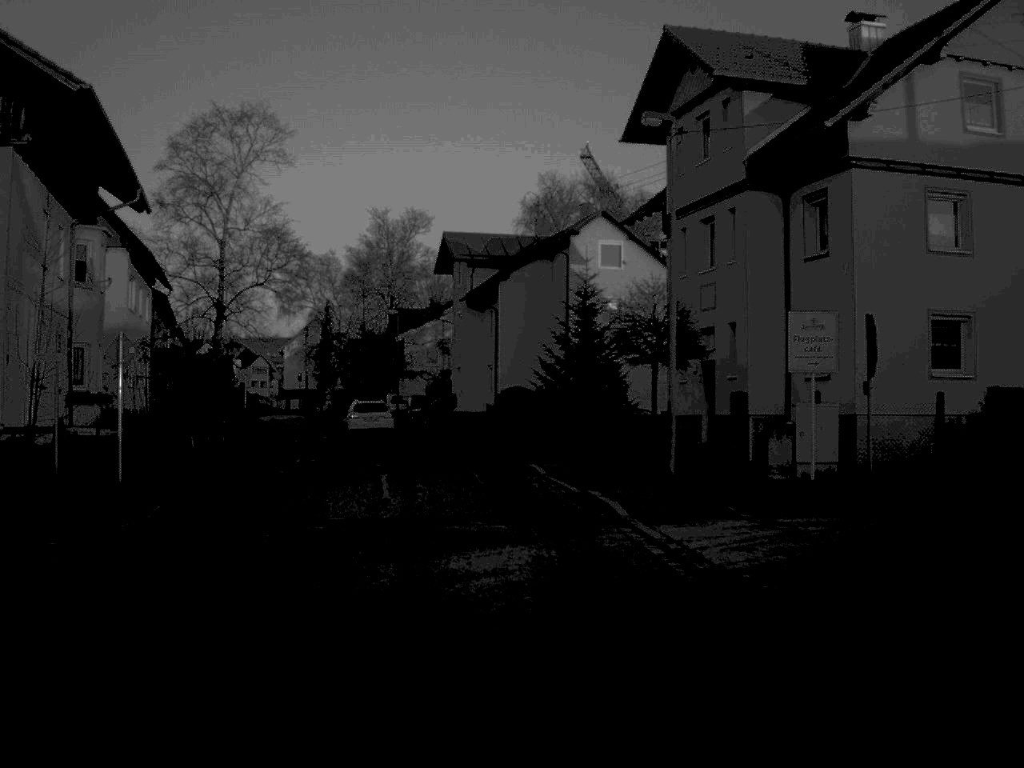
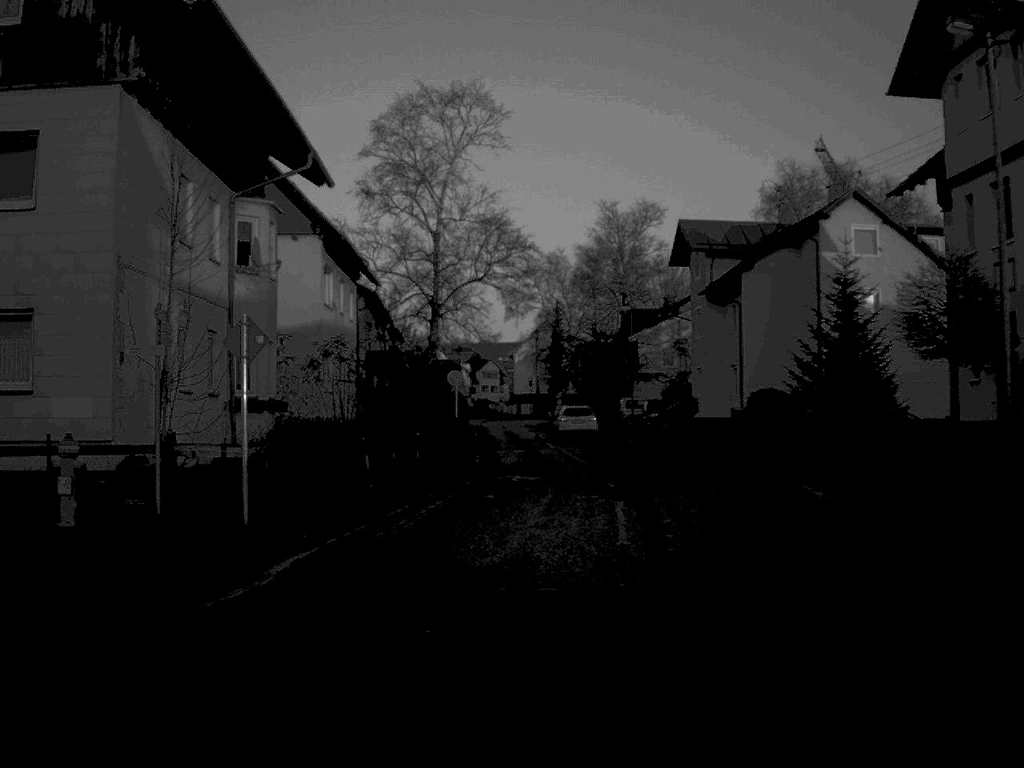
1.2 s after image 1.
(-0.3, +5.6) m; -11°
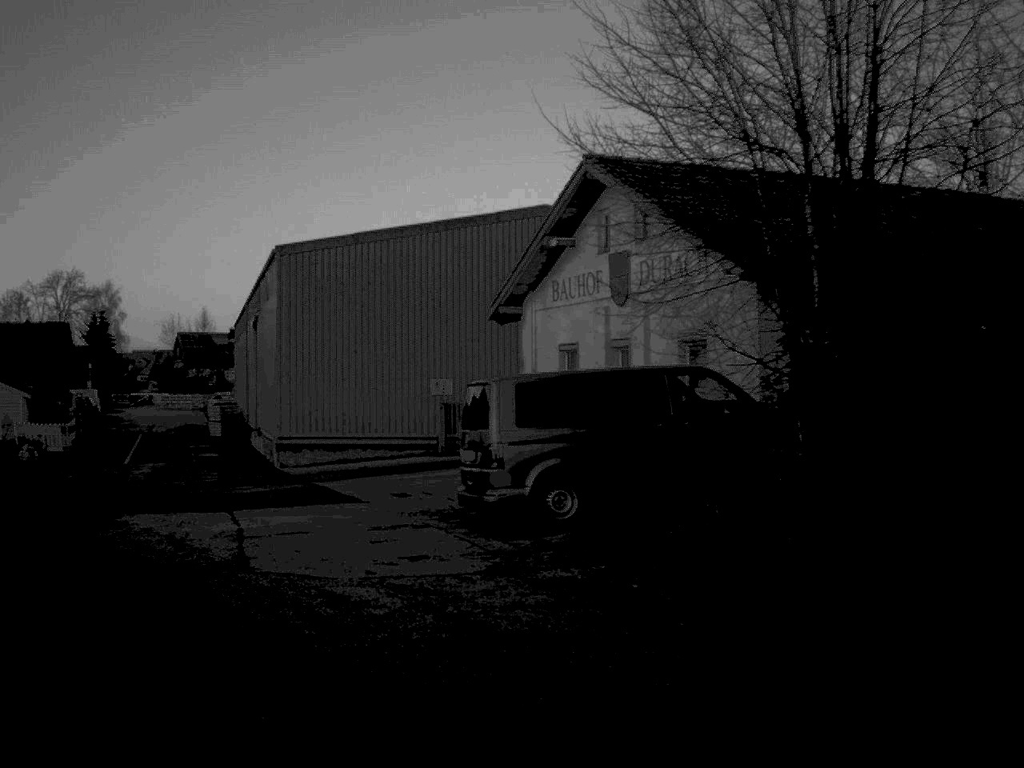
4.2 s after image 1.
(-6.2, +7.8) m; -72°
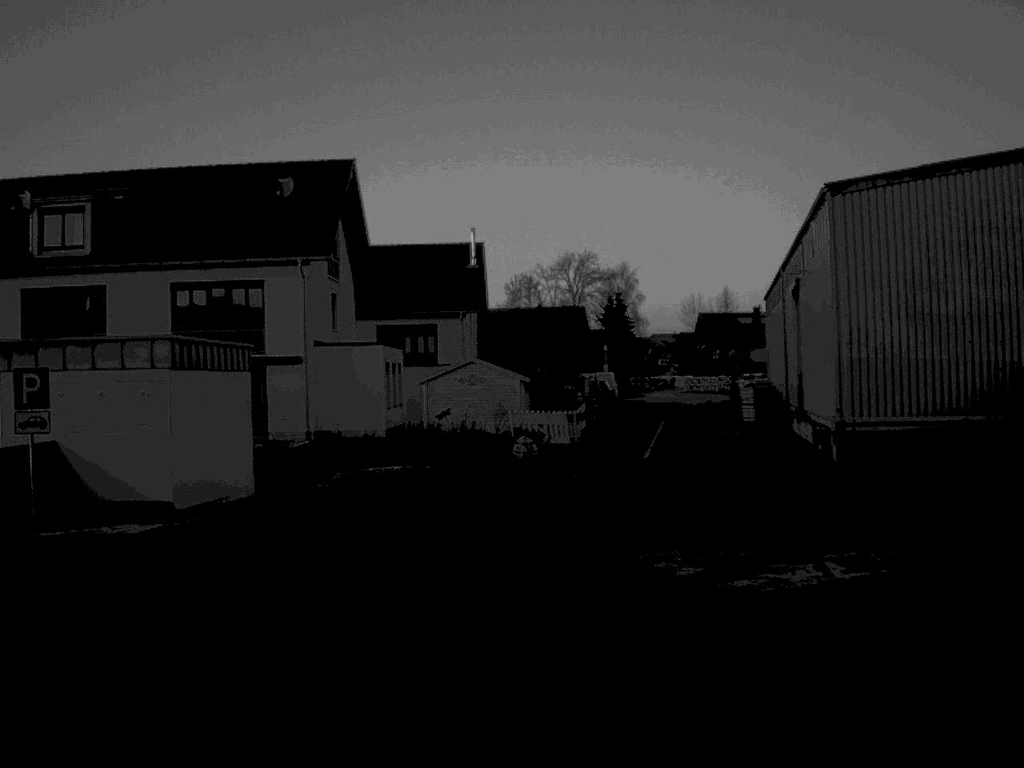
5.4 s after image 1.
(-1.5, +7.0) m; -23°
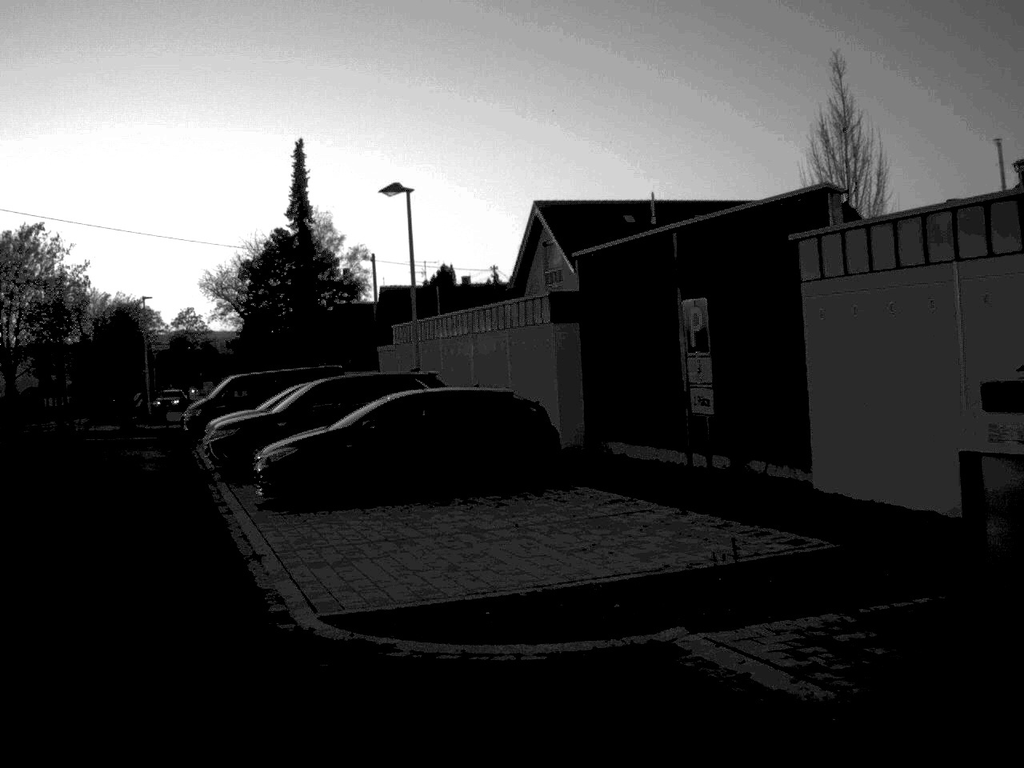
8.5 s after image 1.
(-9.5, +13.8) m; -74°
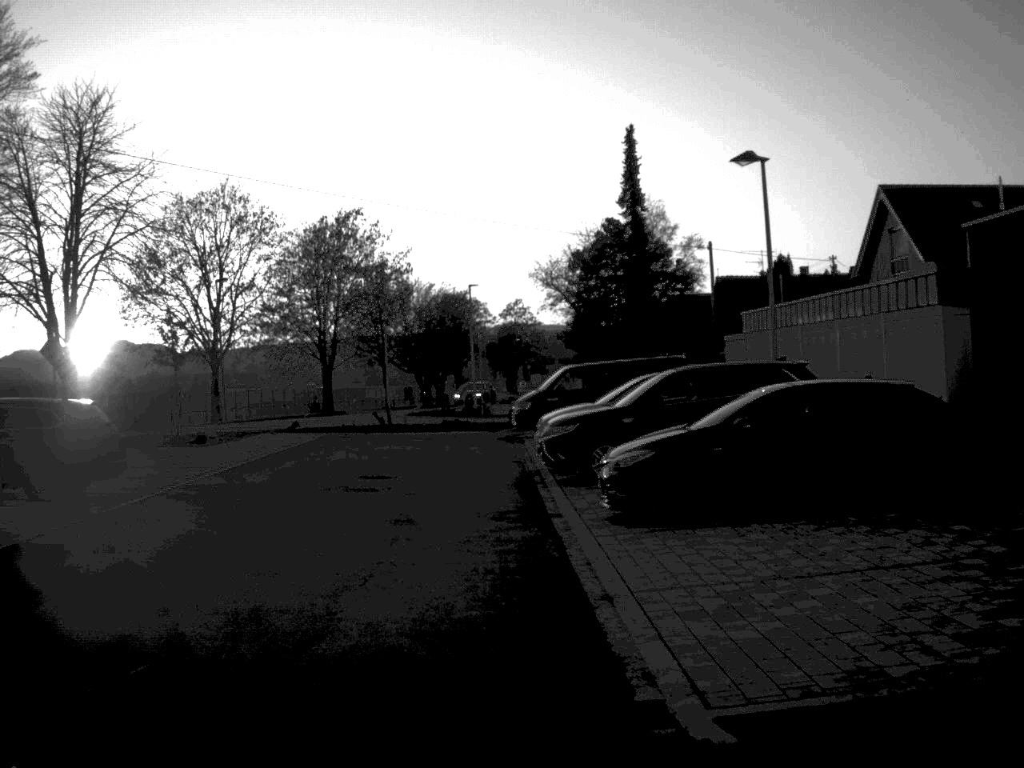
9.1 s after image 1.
(-0.4, +3.1) m; -14°
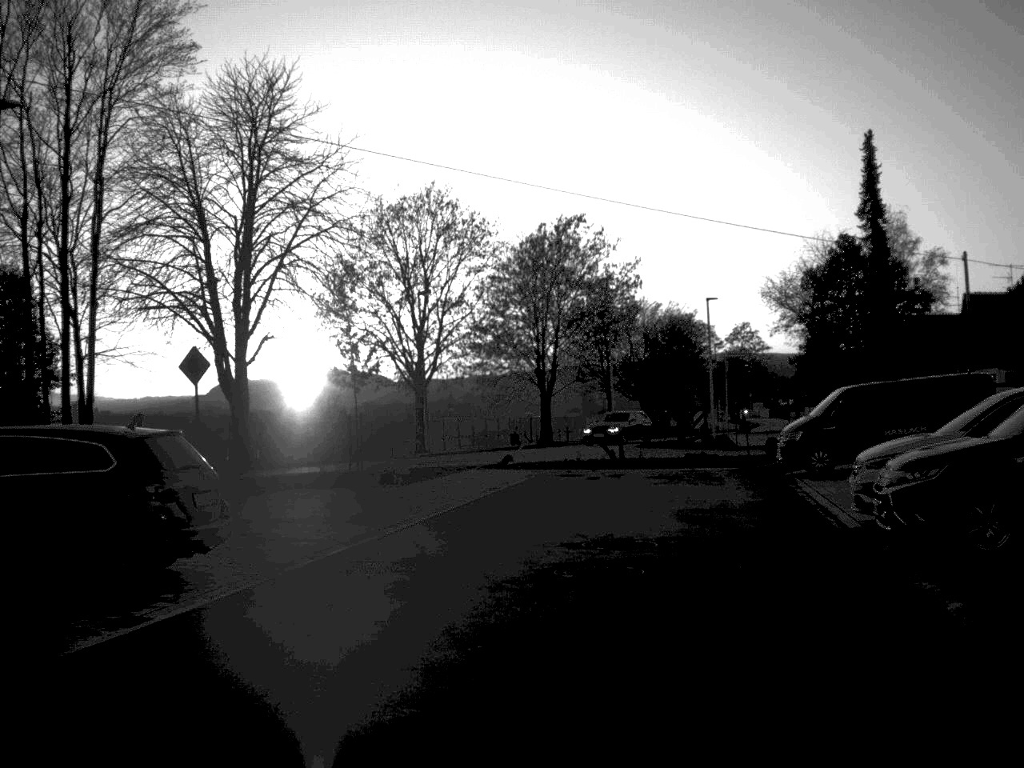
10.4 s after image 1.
(-0.8, +7.2) m; -9°
